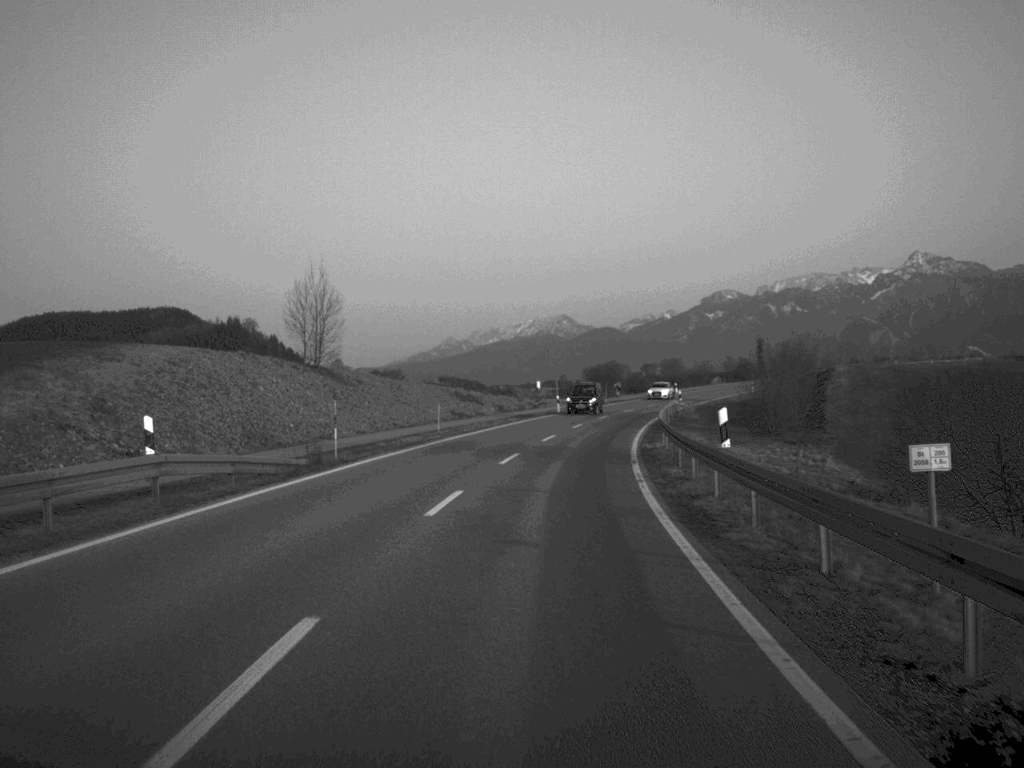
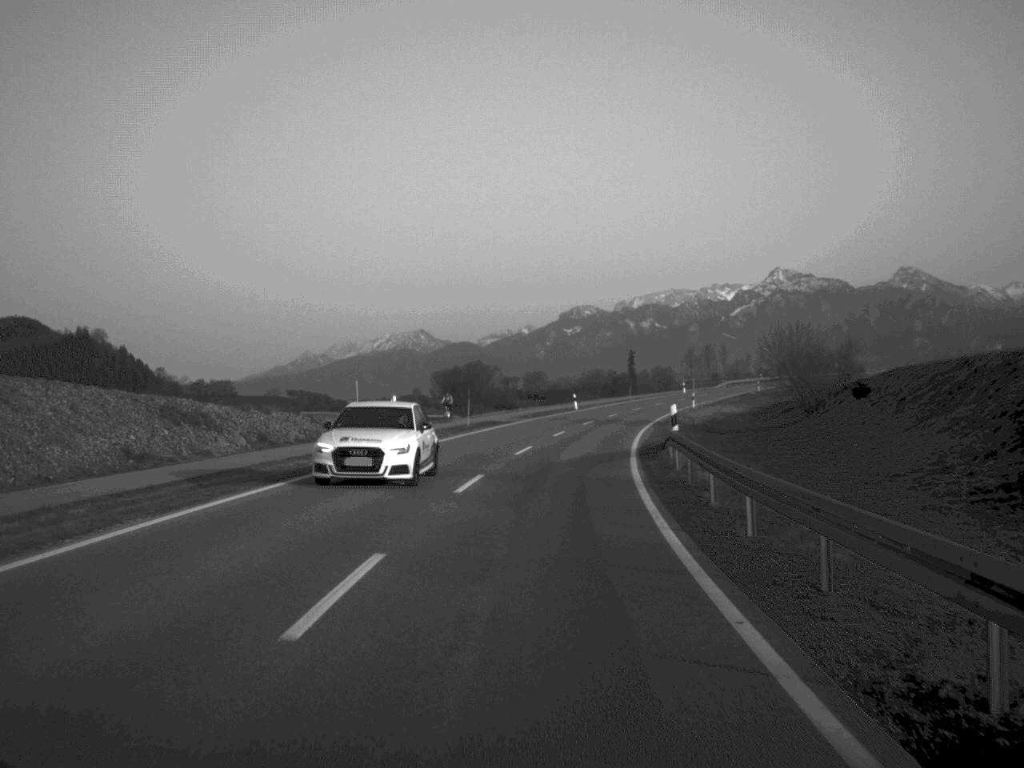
(+2.5, +44.7) m; +6°
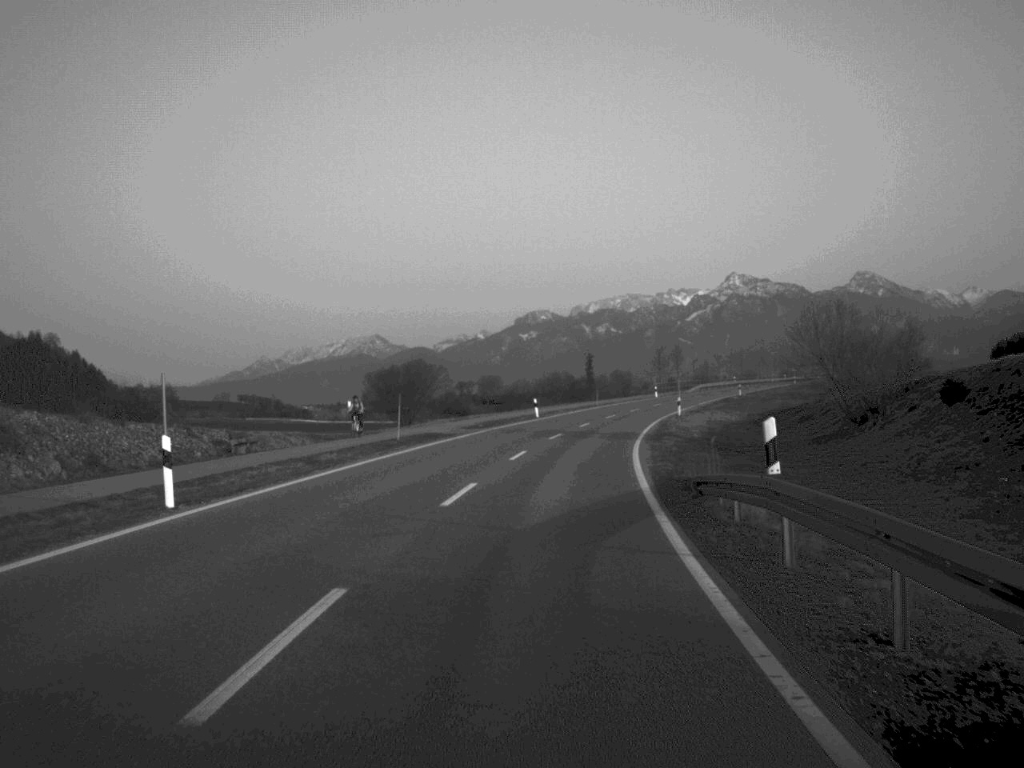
(+0.3, +14.3) m; +2°
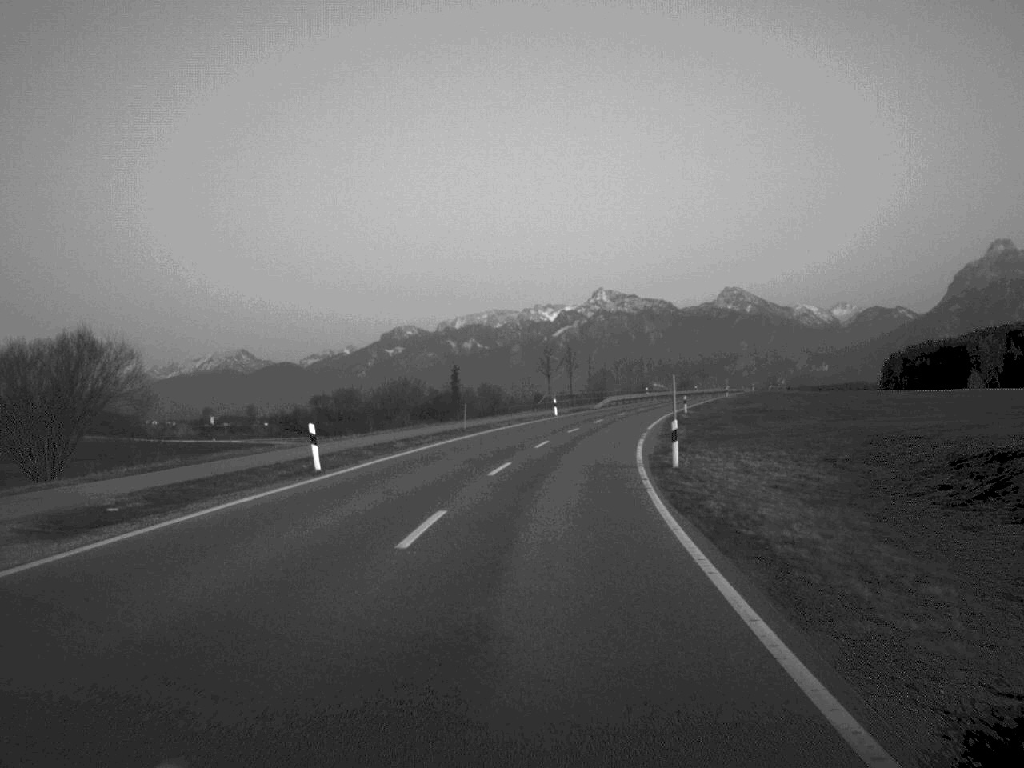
(+2.2, +41.2) m; +6°
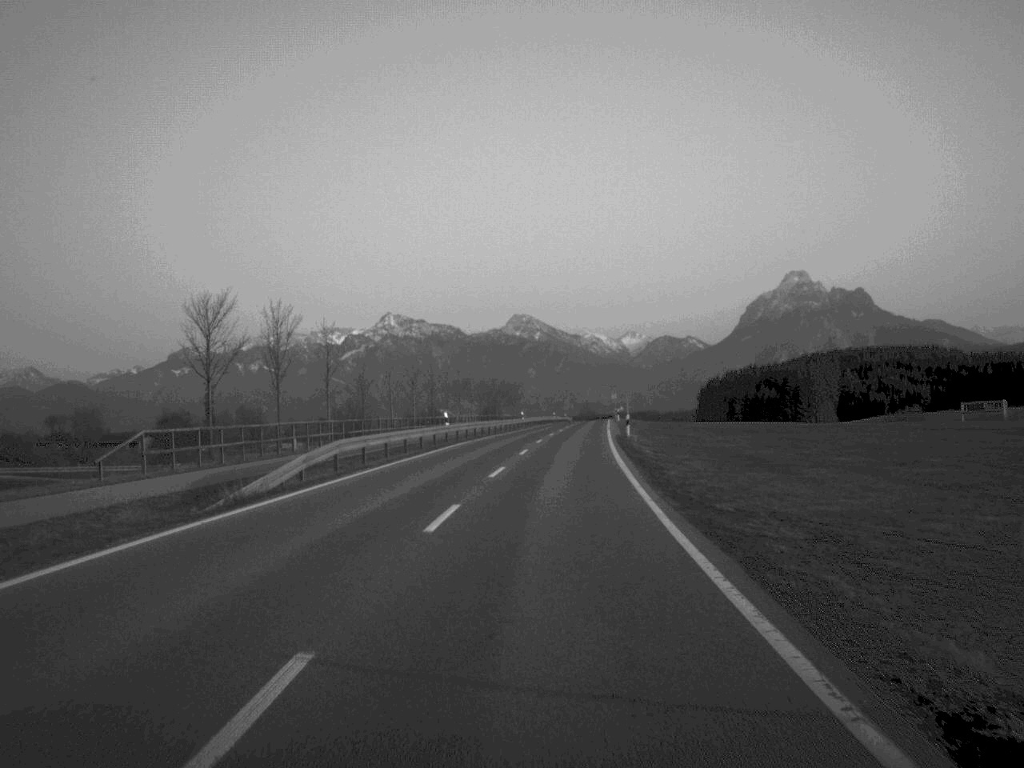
(+6.0, +70.0) m; +10°
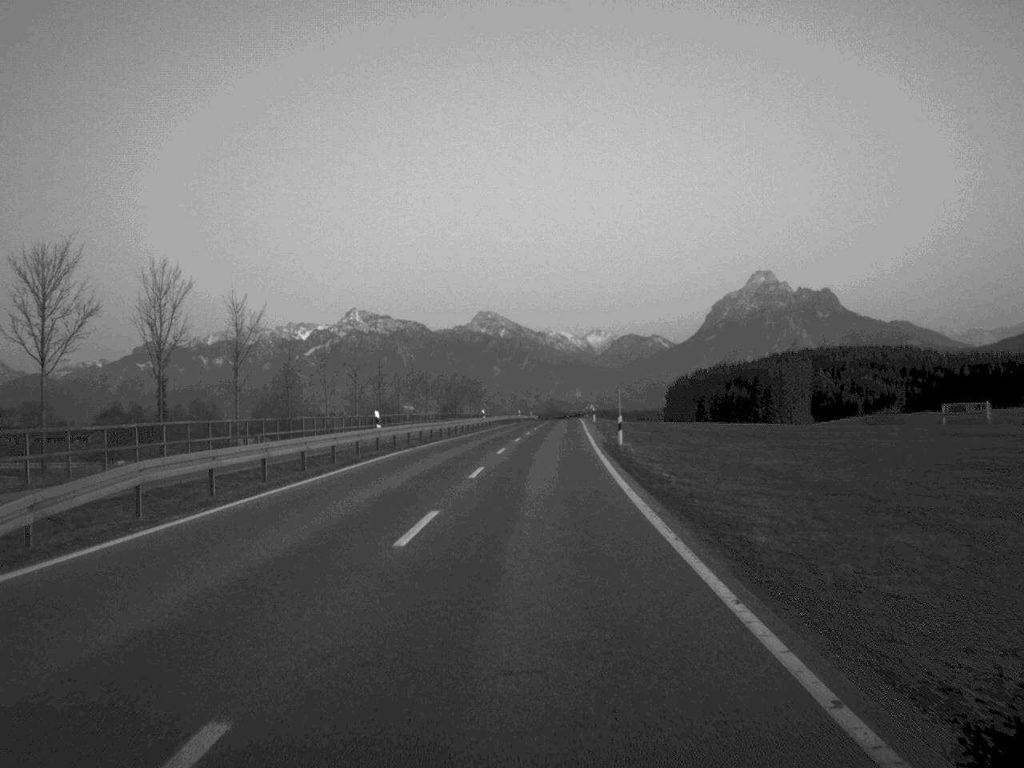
(+0.2, +14.0) m; +2°
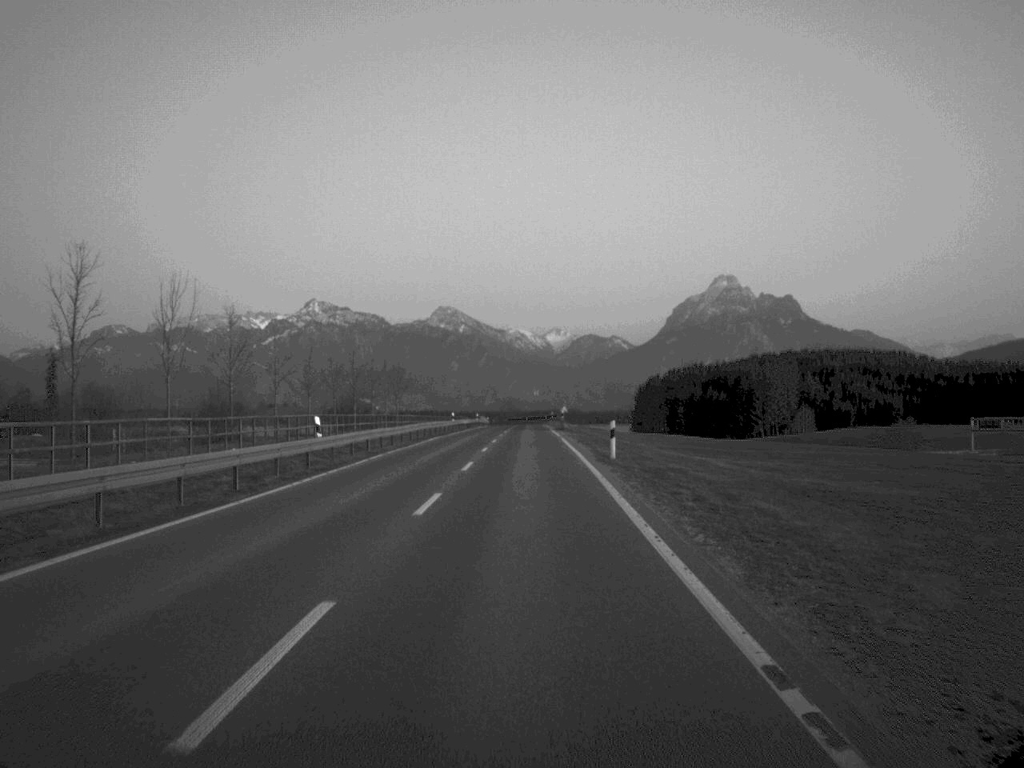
(+1.3, +56.9) m; +2°
